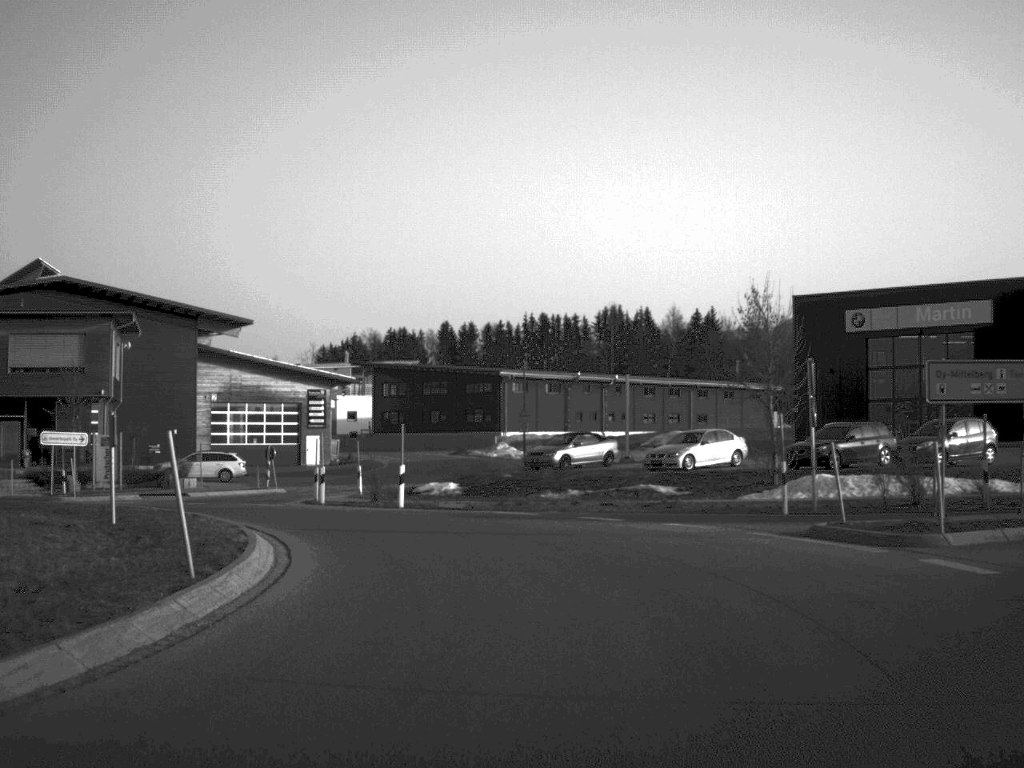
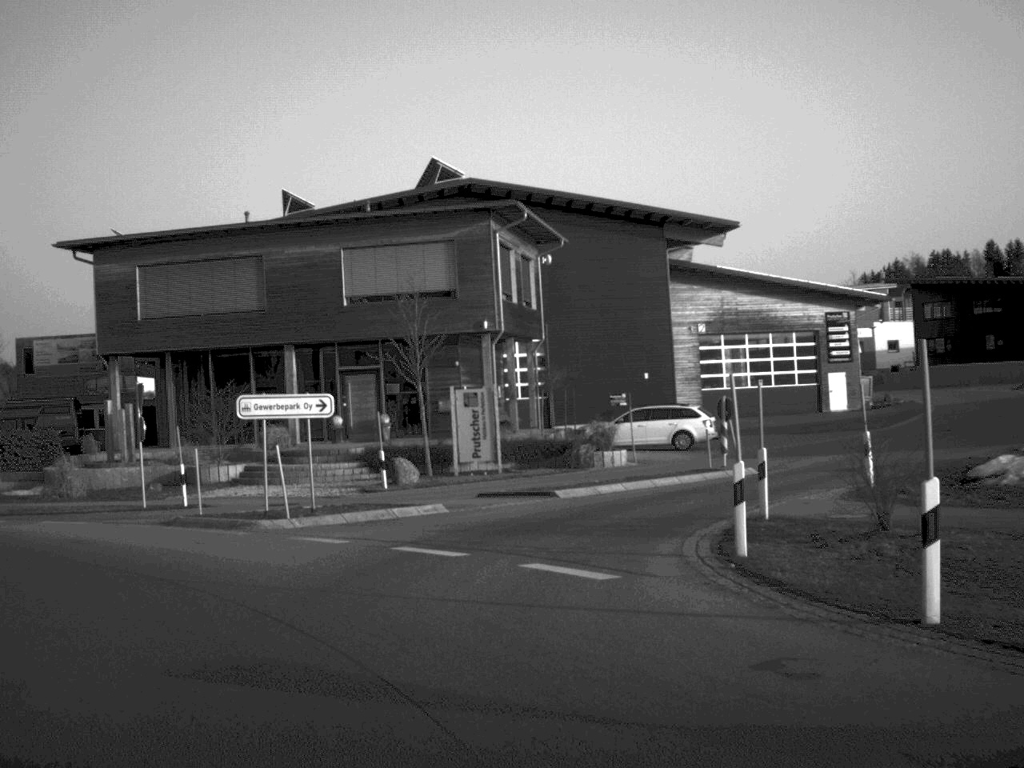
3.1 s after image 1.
(-1.6, +21.5) m; -26°
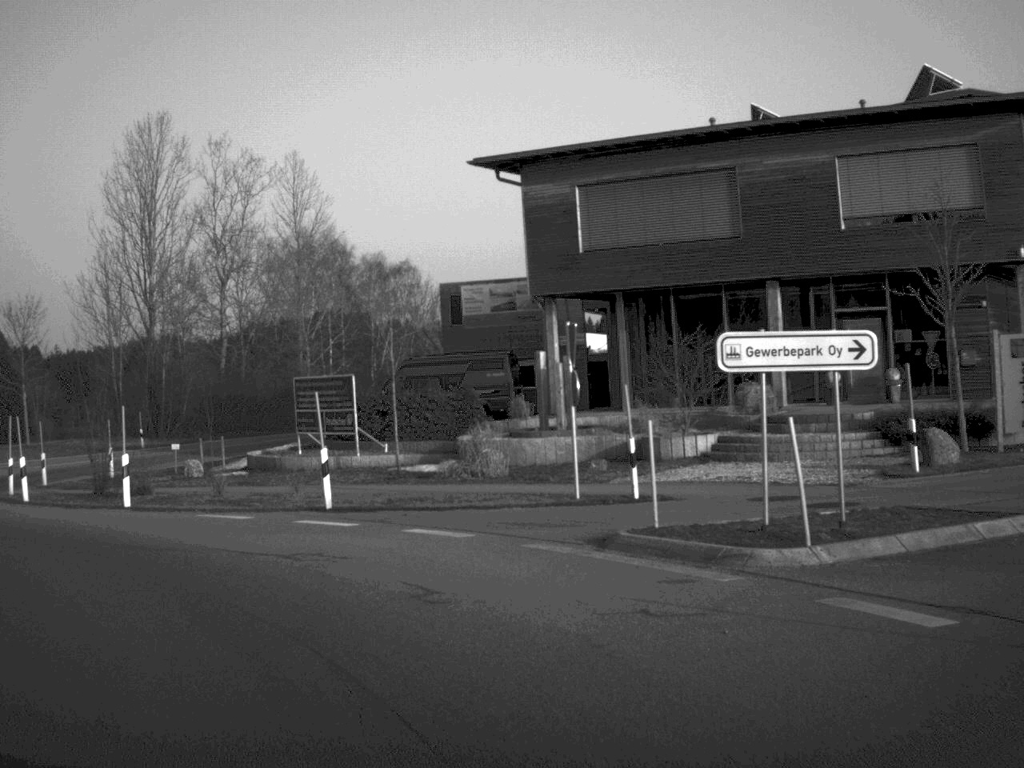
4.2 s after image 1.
(-1.7, +8.9) m; -21°
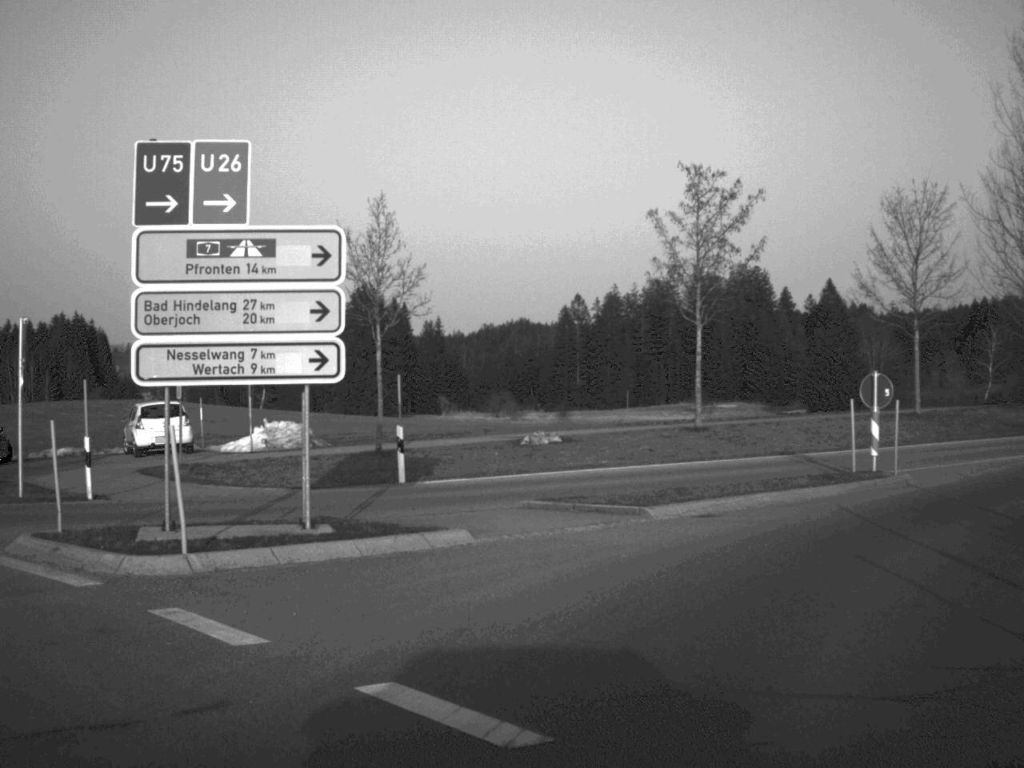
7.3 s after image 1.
(-11.2, +23.1) m; -36°
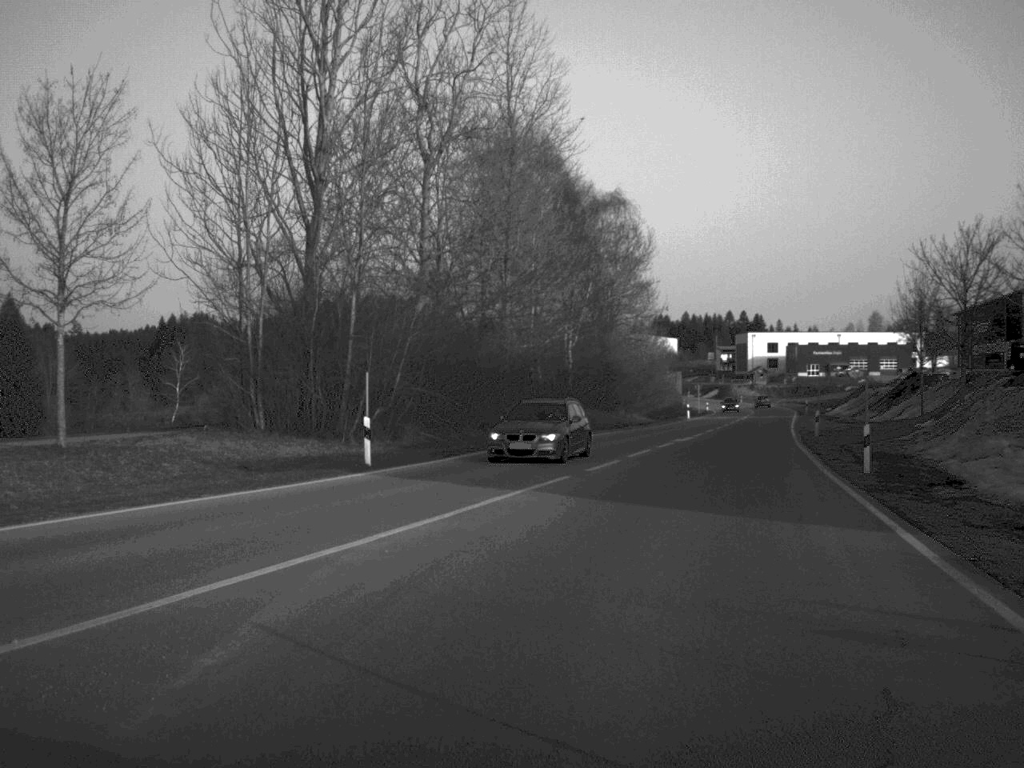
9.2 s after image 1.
(+5.5, +16.9) m; +37°
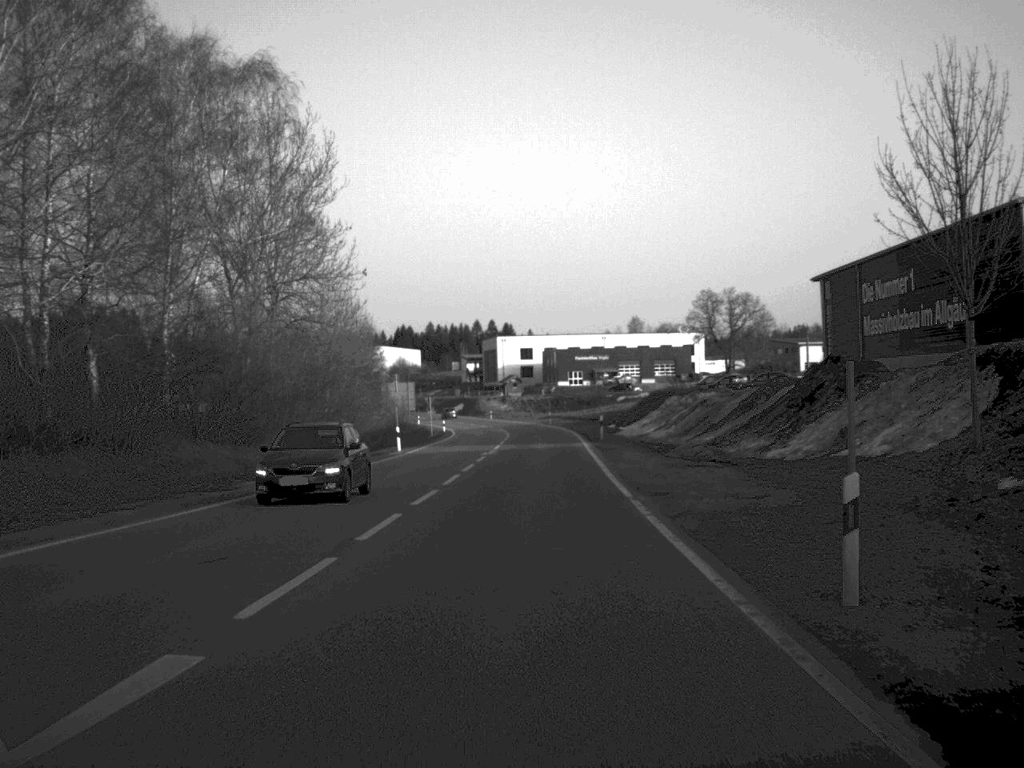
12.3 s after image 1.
(+6.1, +39.2) m; +11°
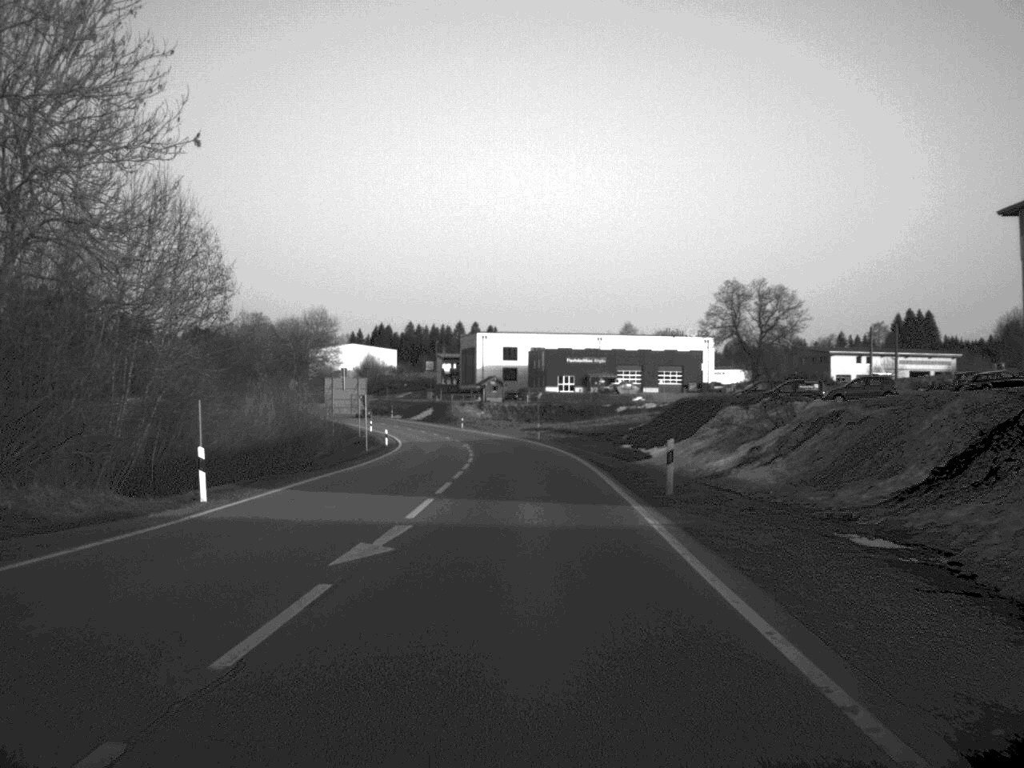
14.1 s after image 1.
(+0.3, +31.8) m; +1°
